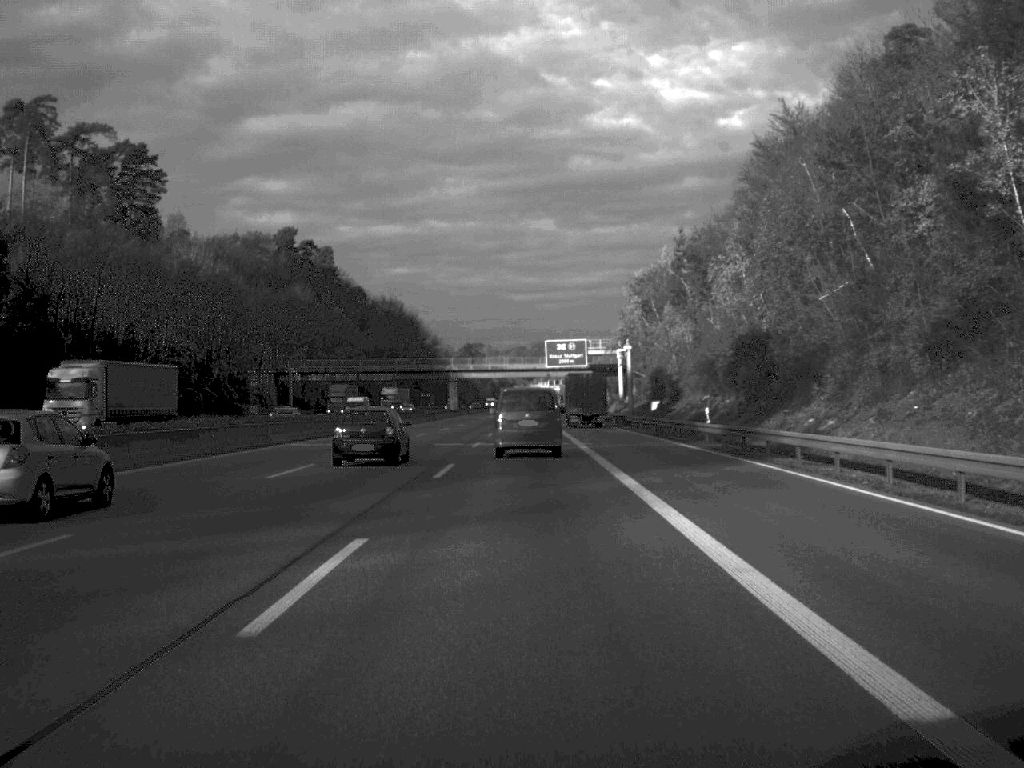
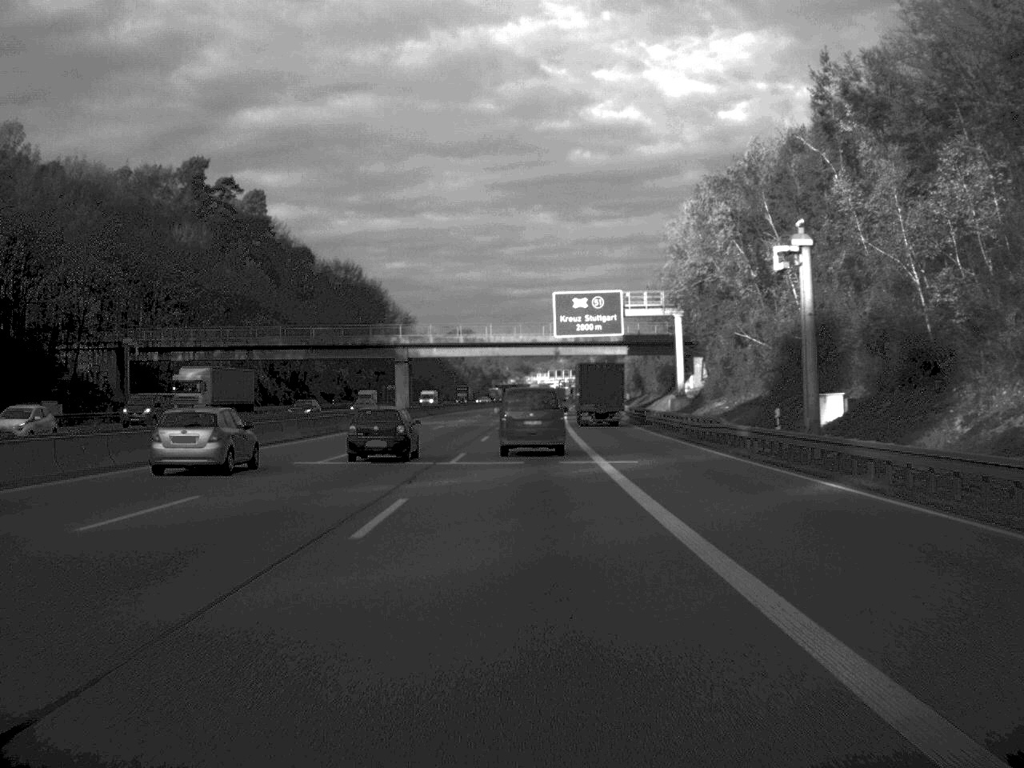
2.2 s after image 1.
(+0.1, +64.7) m; 0°
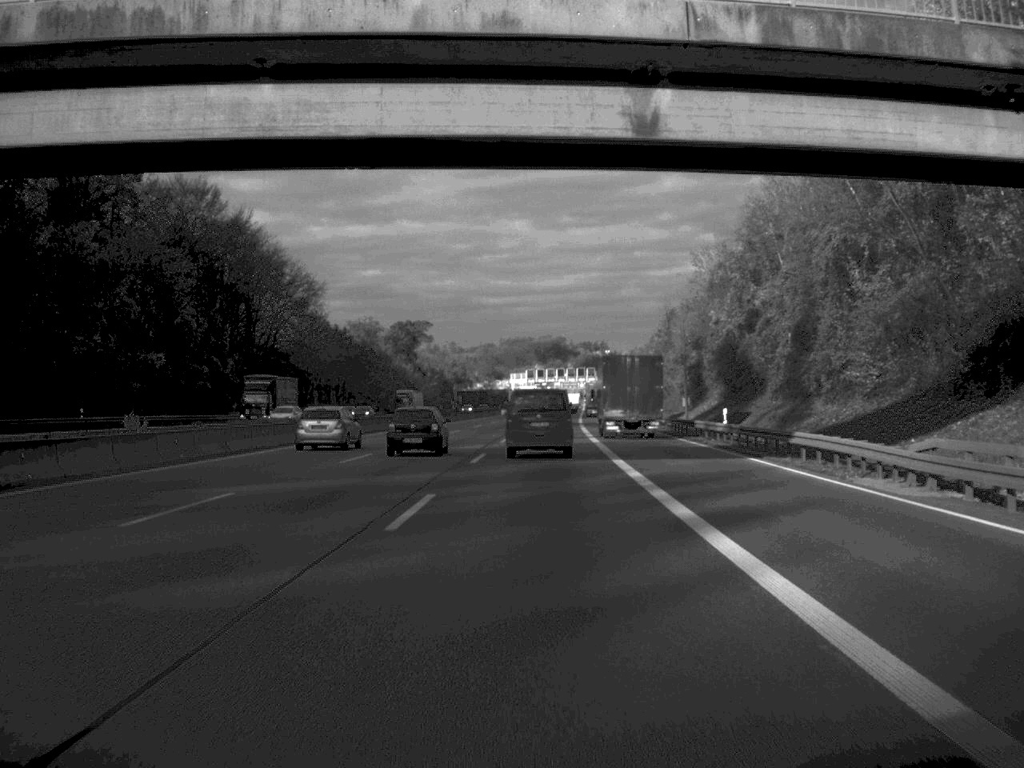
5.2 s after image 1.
(+0.6, +88.0) m; +1°
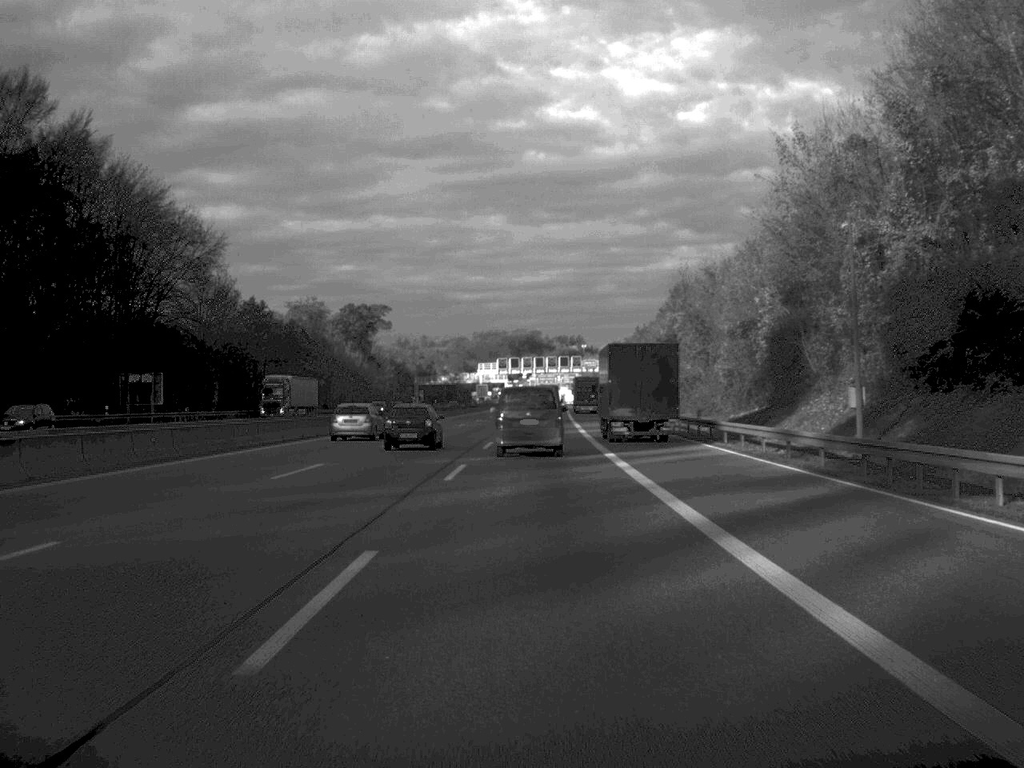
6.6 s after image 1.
(+0.4, +43.5) m; +1°
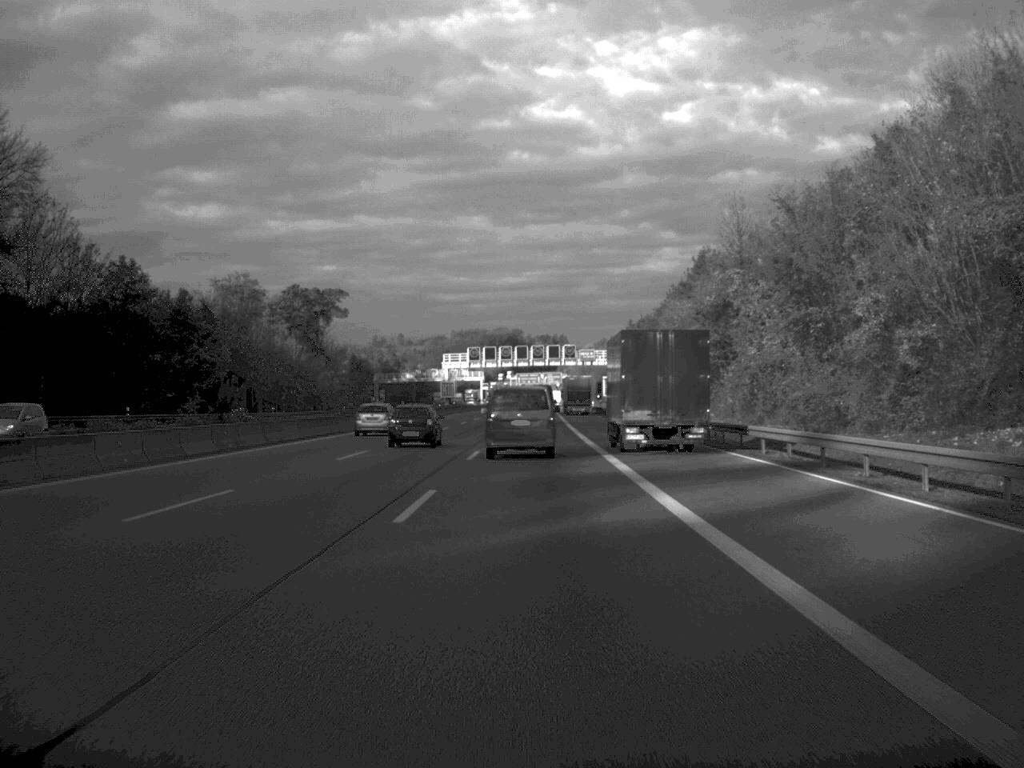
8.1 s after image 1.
(+0.3, +44.4) m; +1°
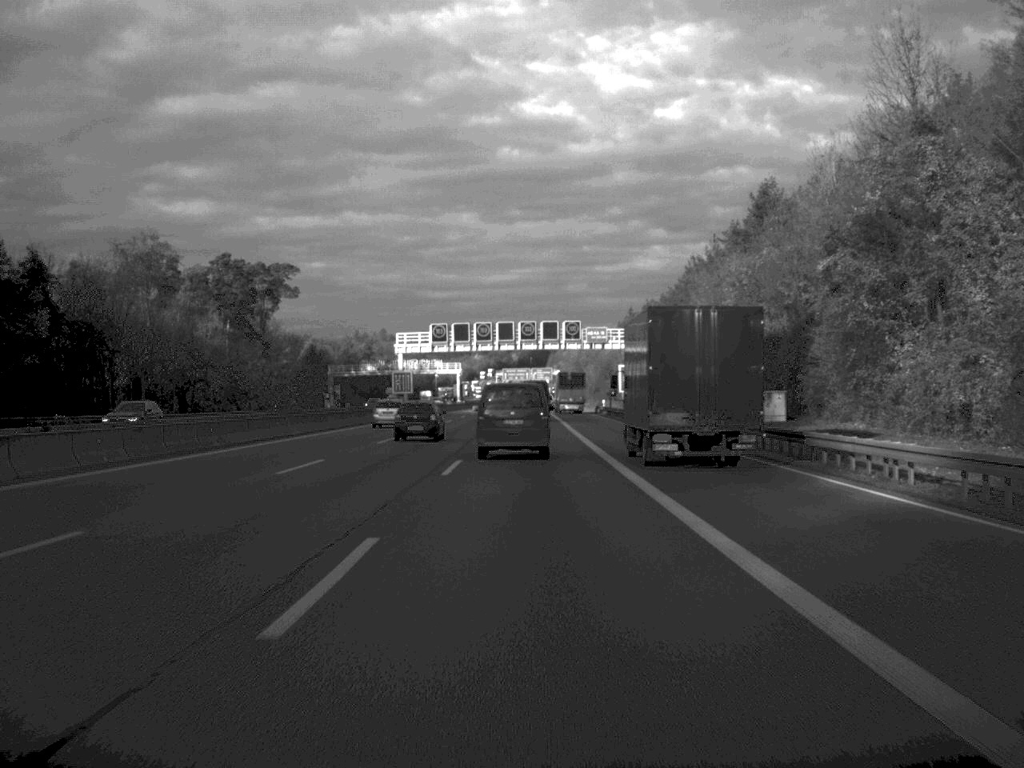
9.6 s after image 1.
(+0.2, +43.2) m; +1°
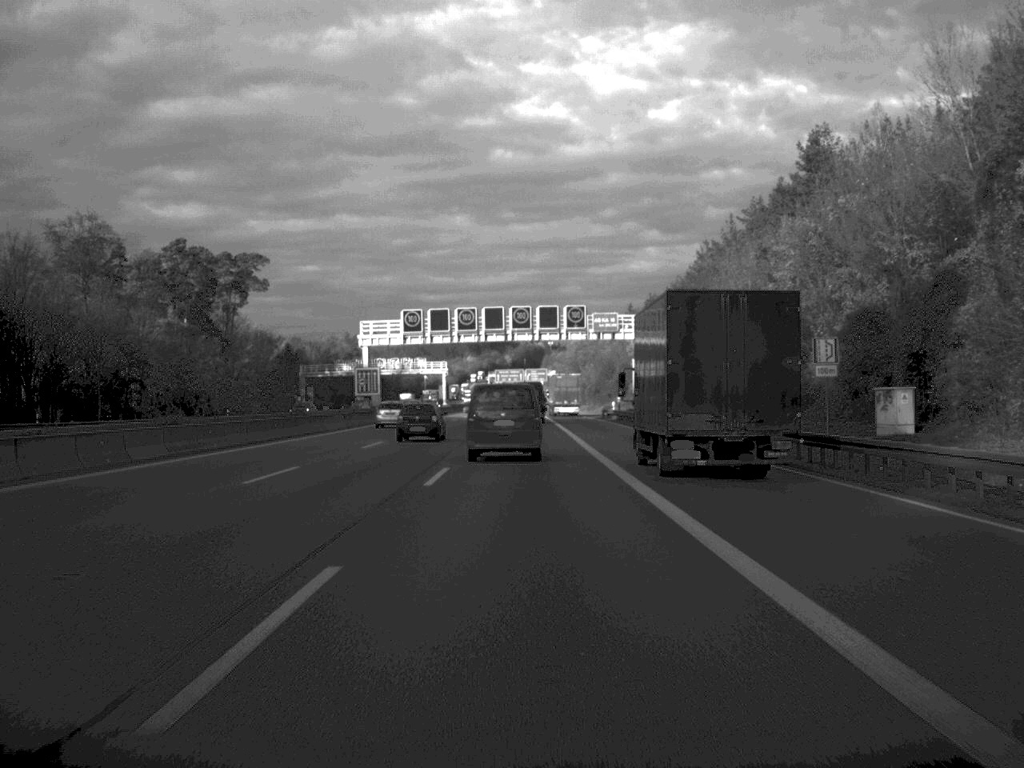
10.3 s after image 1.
(+0.1, +20.4) m; 0°
